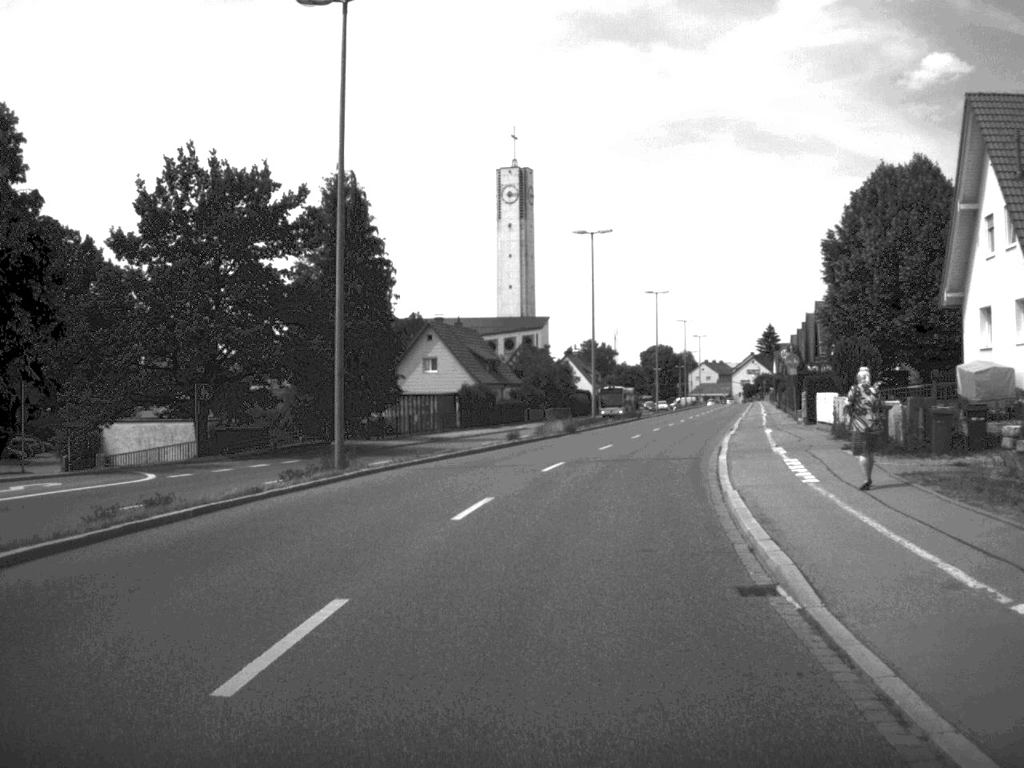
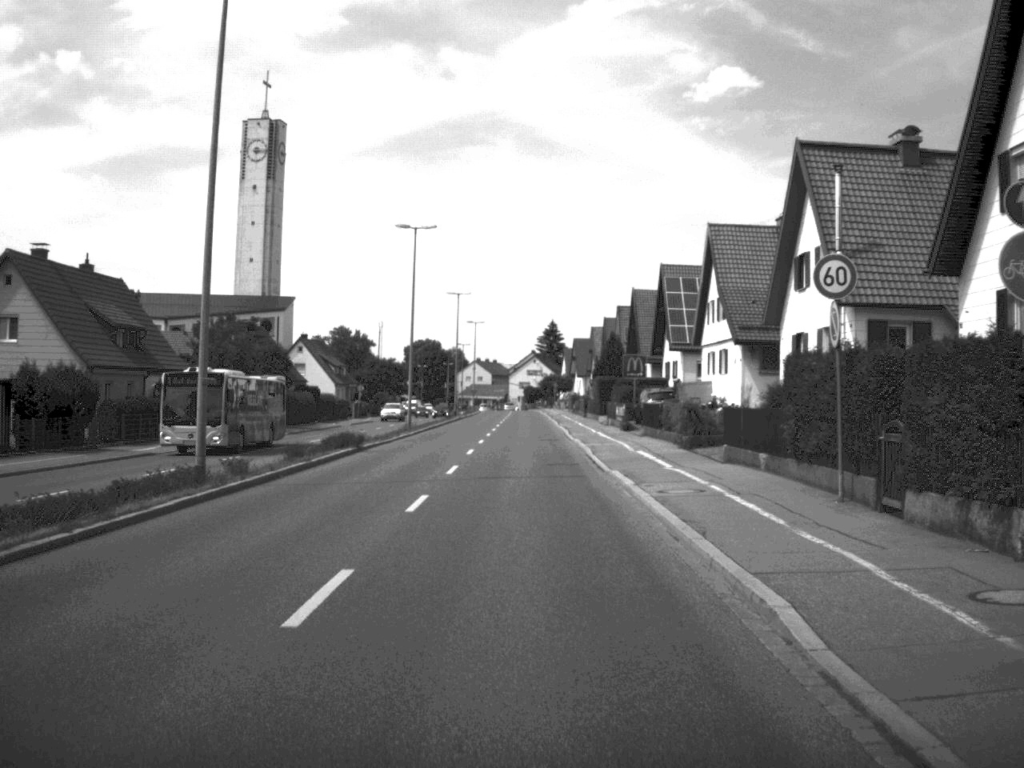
(+5.6, +46.1) m; +10°
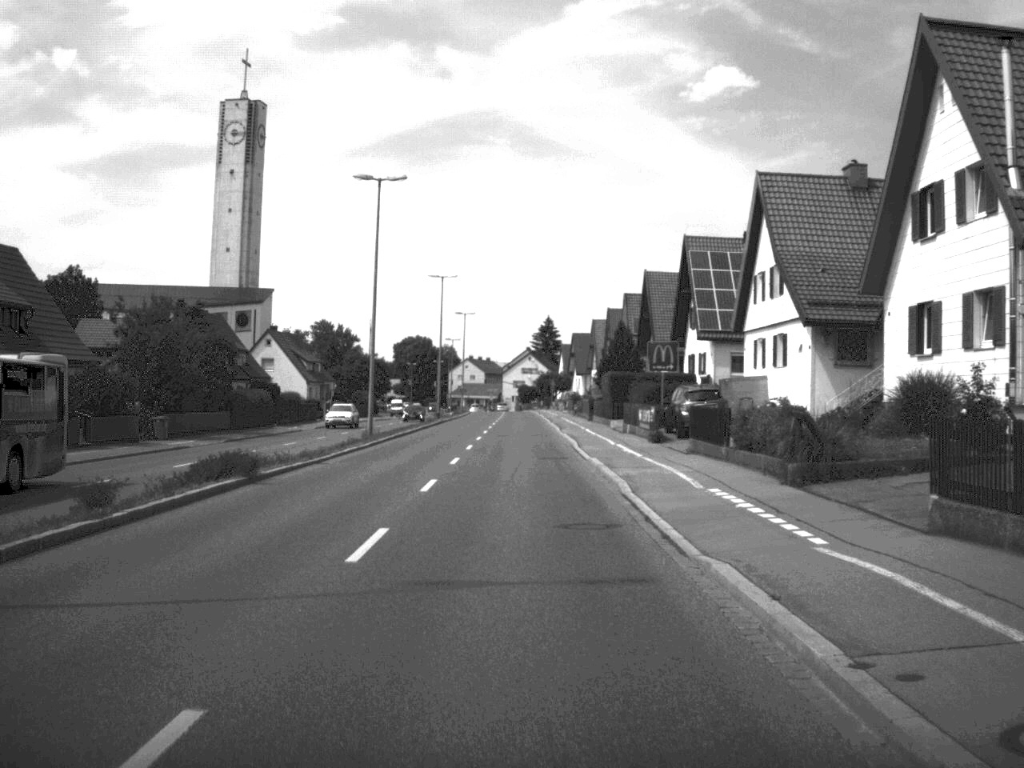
(0.0, +10.3) m; 0°
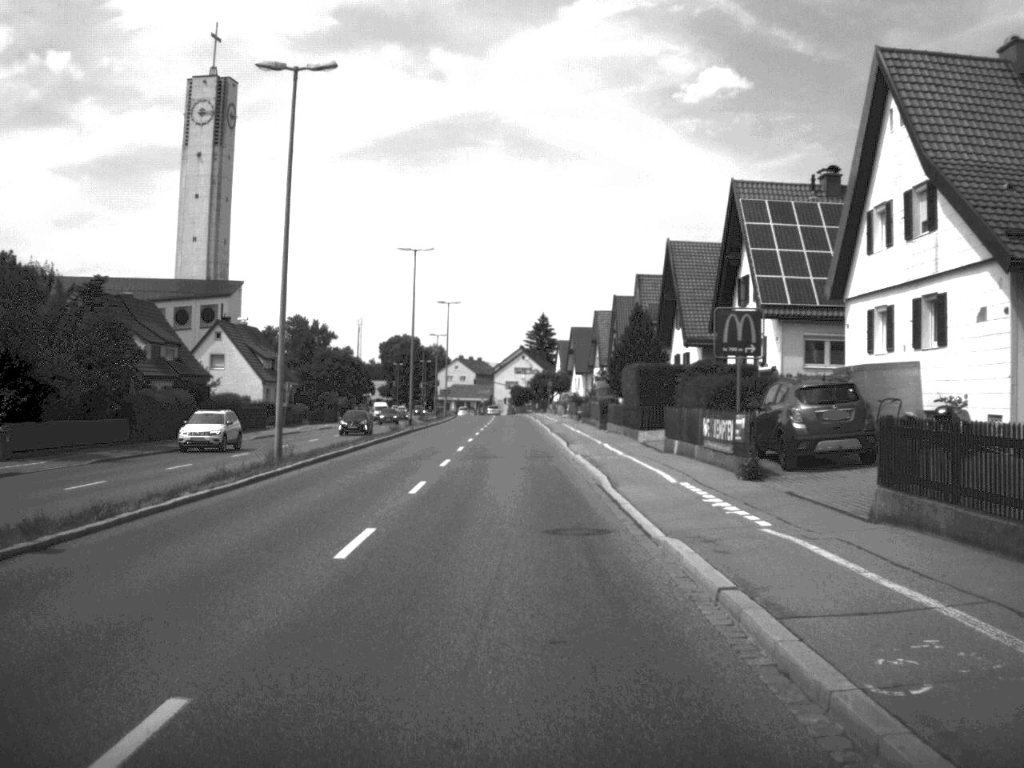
(0.0, +17.4) m; 0°
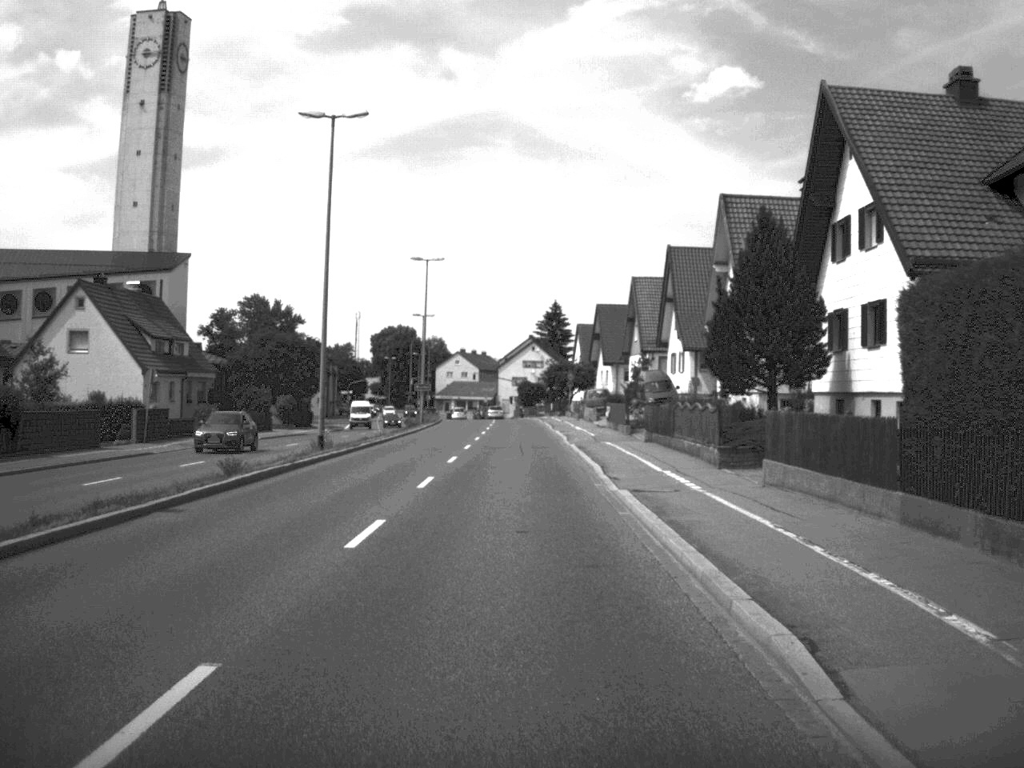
(-0.2, +34.5) m; 0°
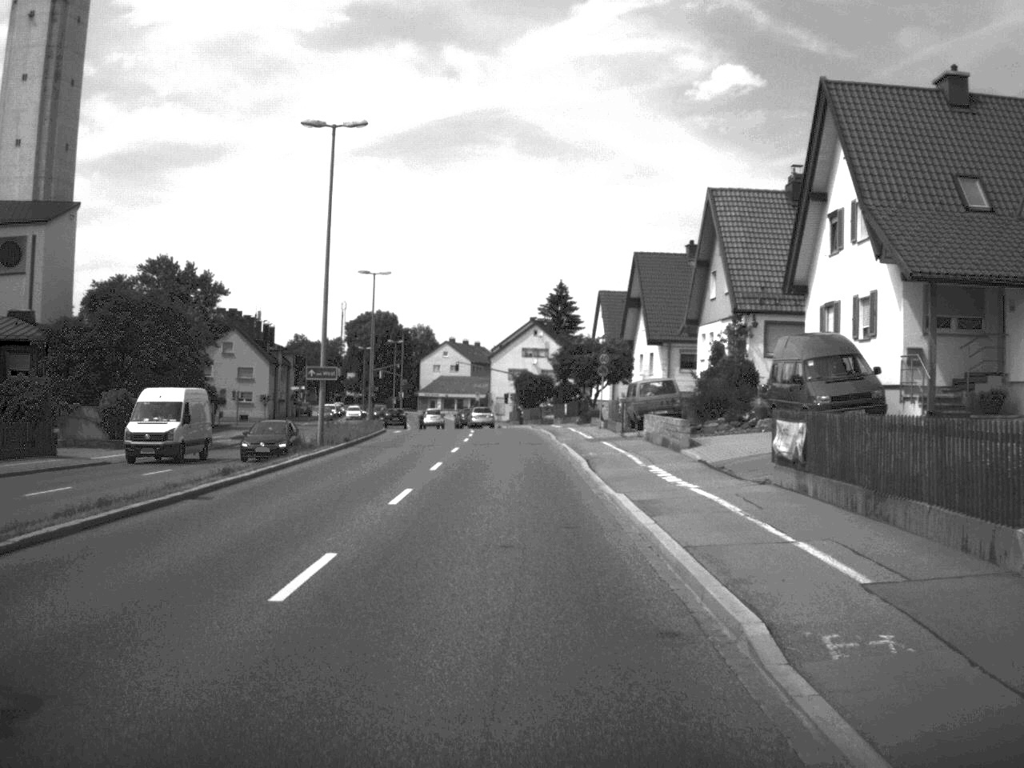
(0.0, +38.8) m; 0°
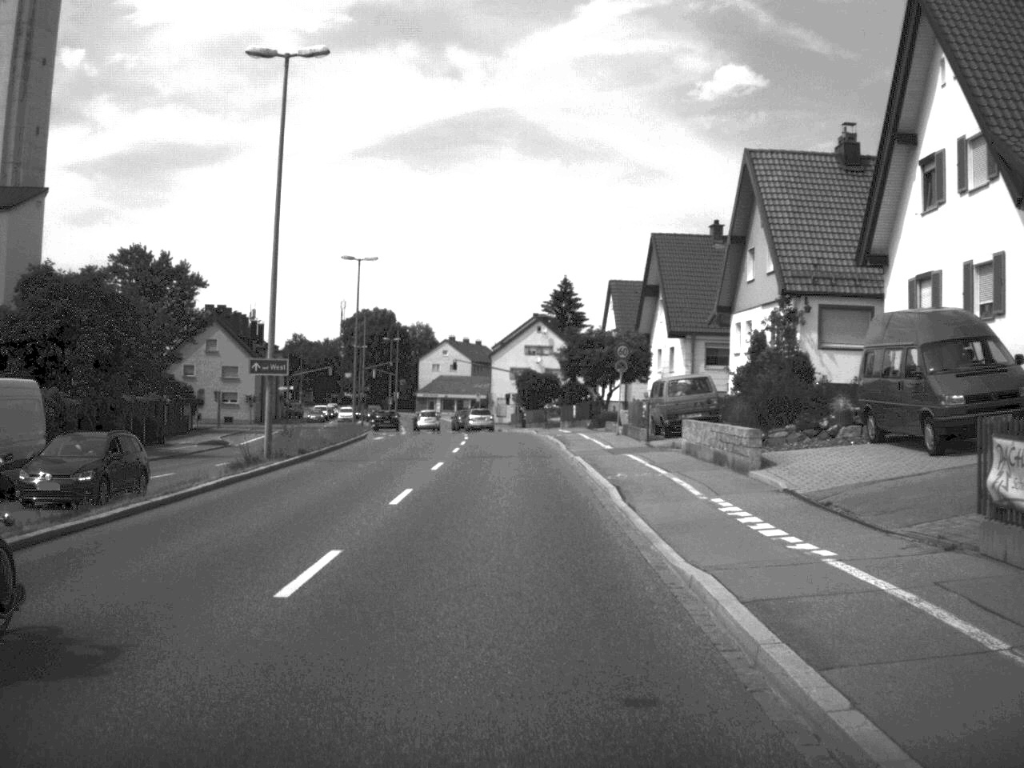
(0.0, +8.7) m; 0°
